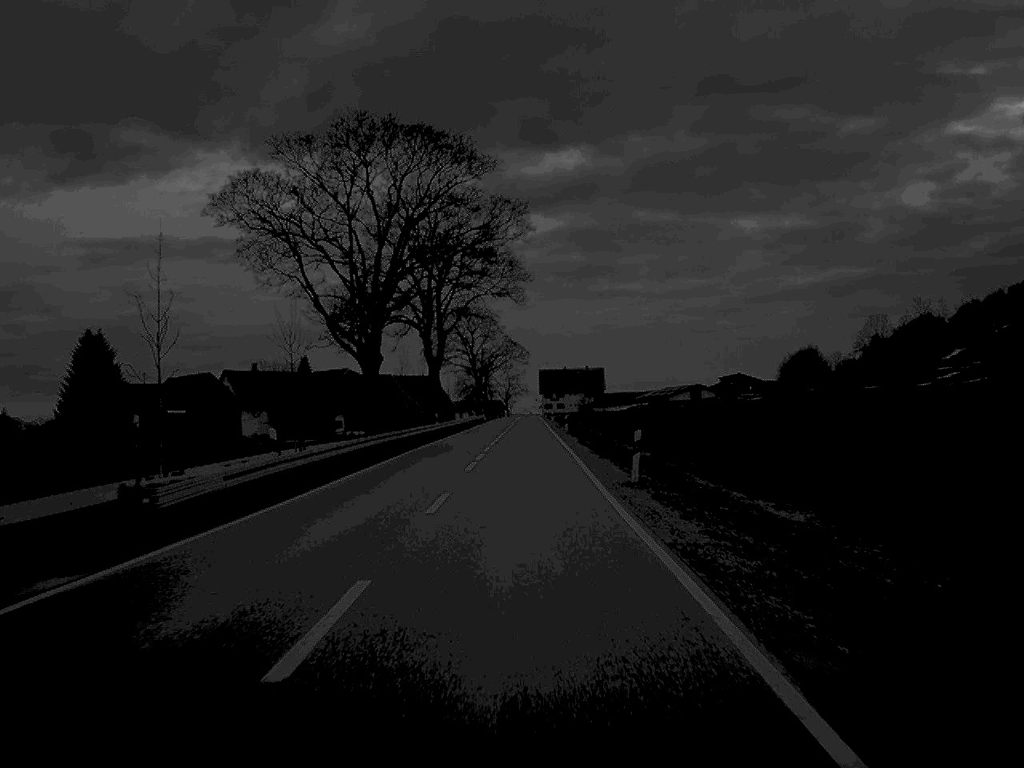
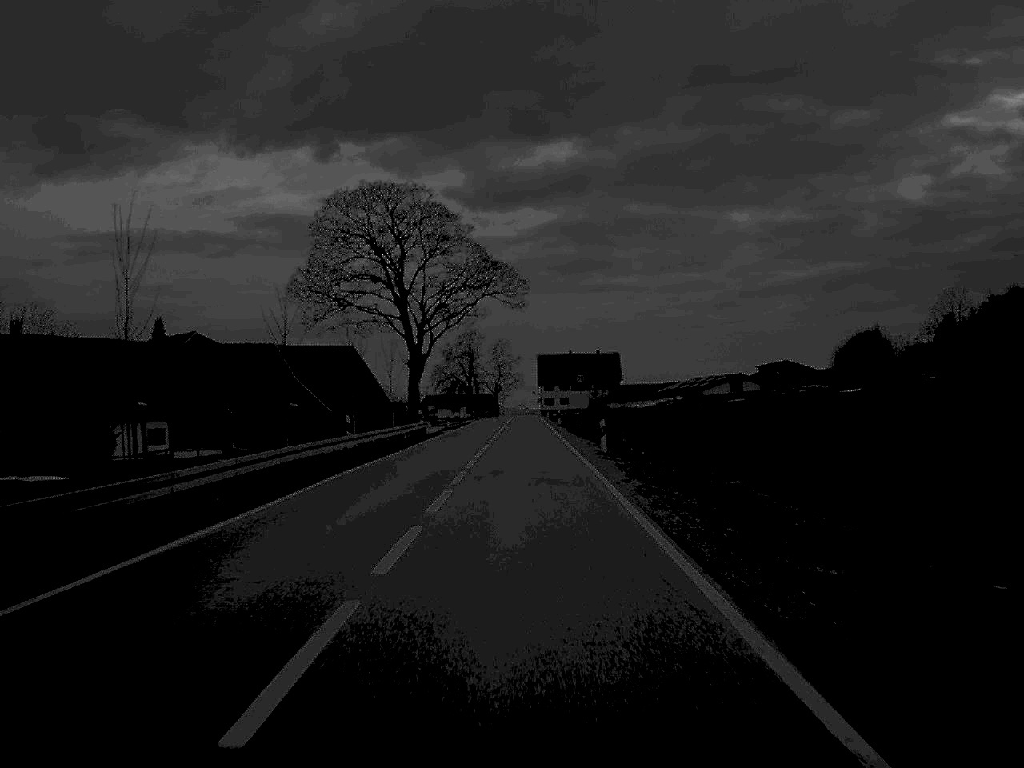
(+0.1, +79.0) m; 0°
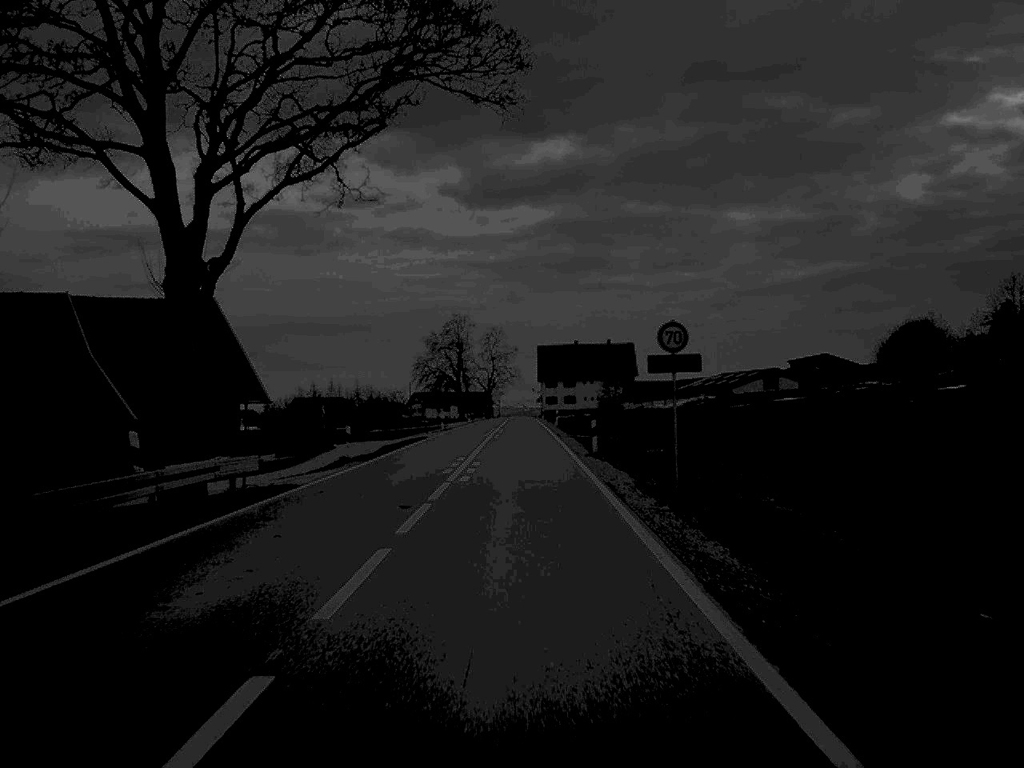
(+0.1, +44.2) m; 0°
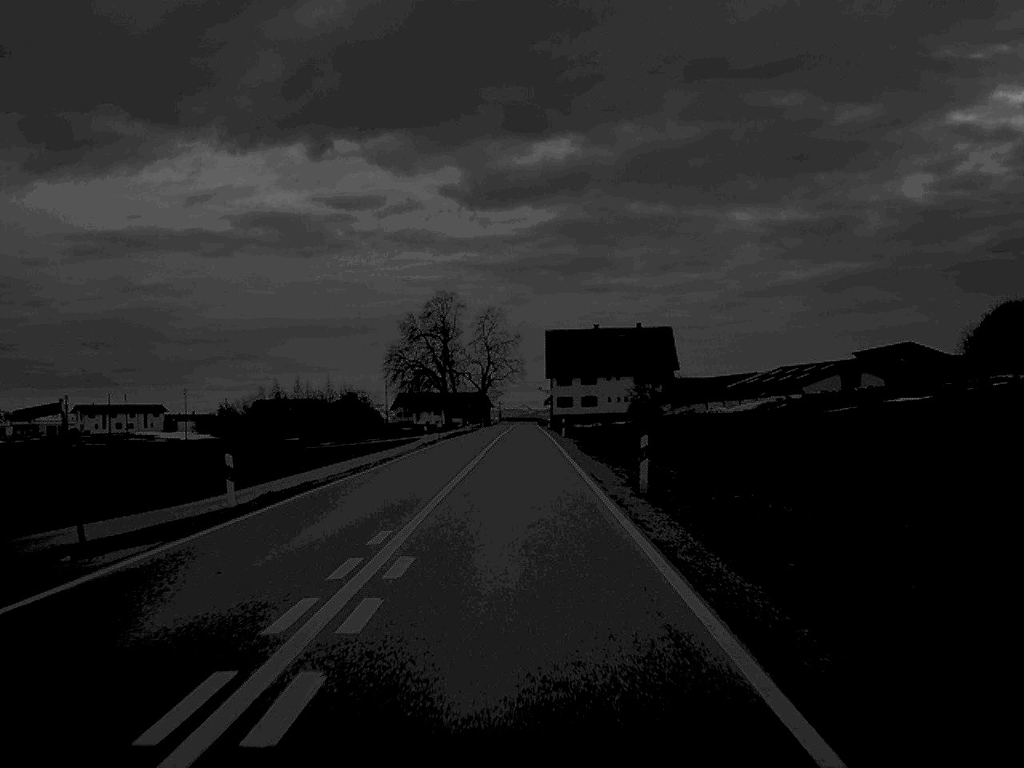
(-0.1, +59.0) m; 0°
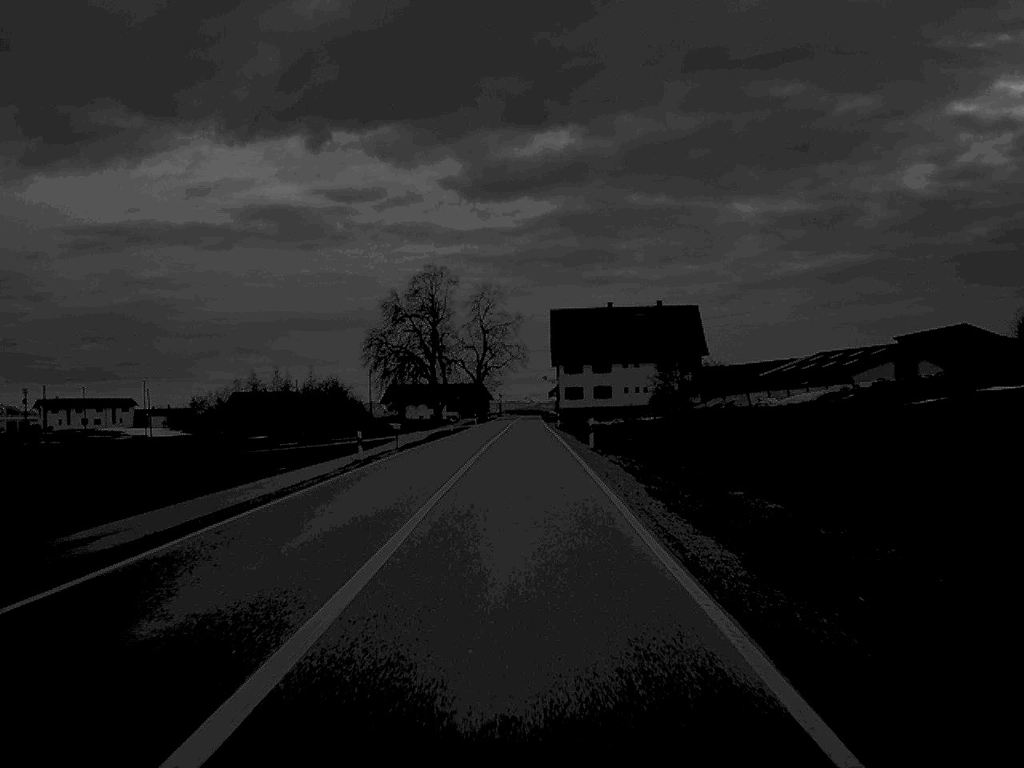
(0.0, +27.6) m; 0°
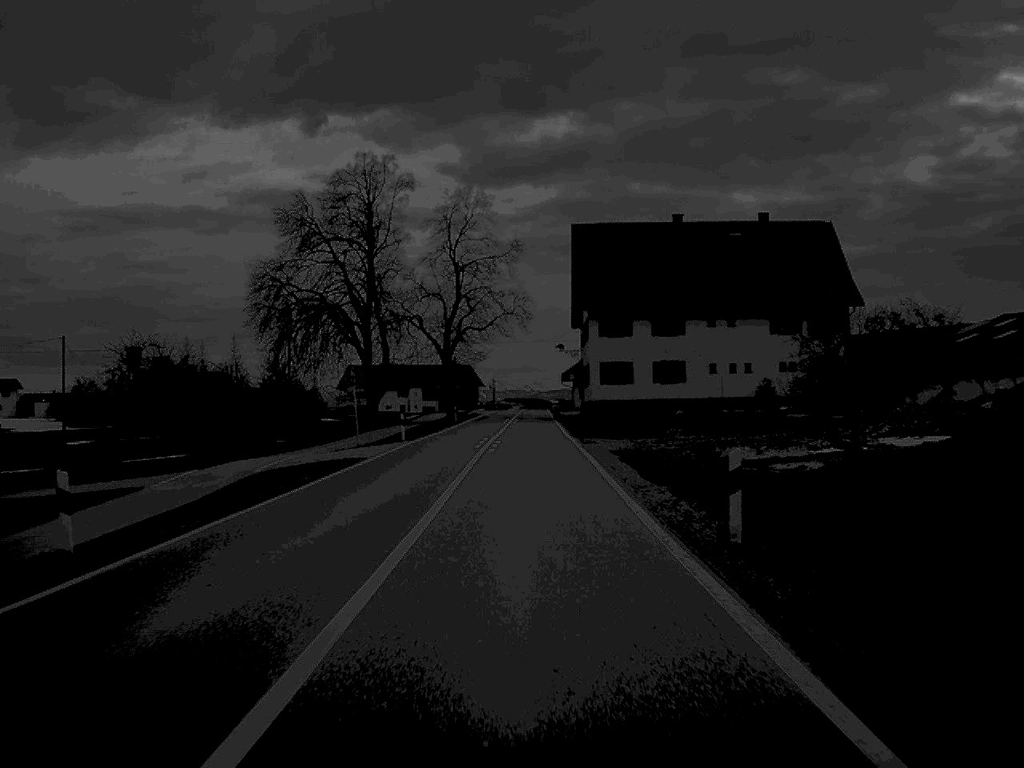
(0.0, +72.7) m; 0°
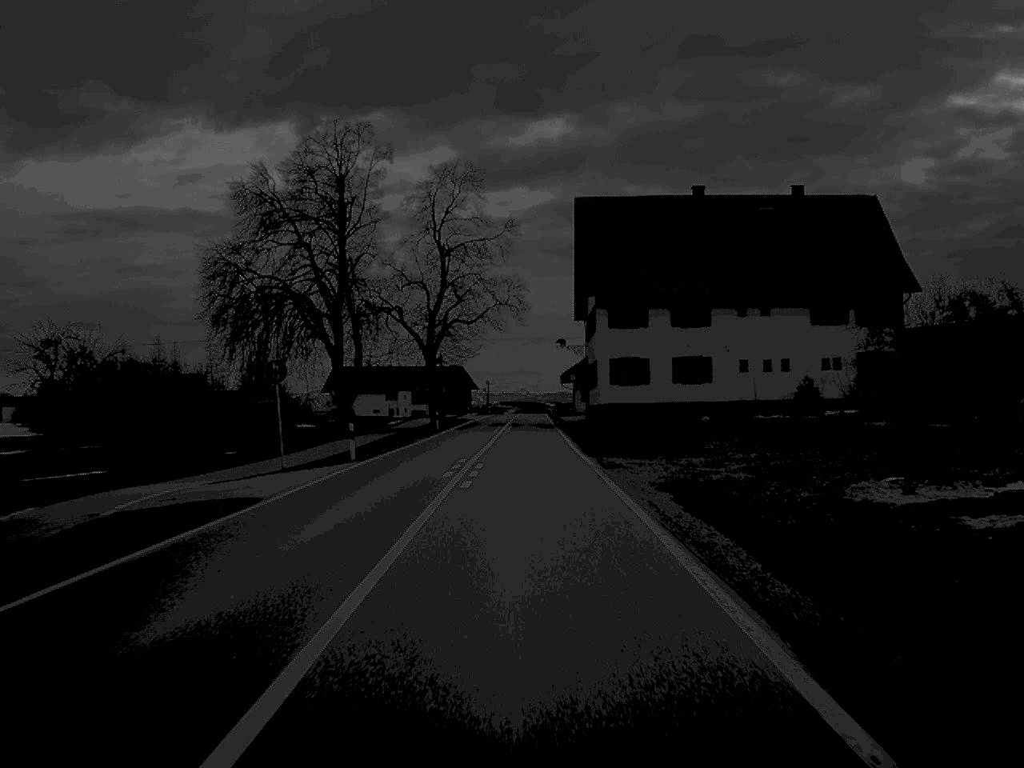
(0.0, +13.6) m; 0°
